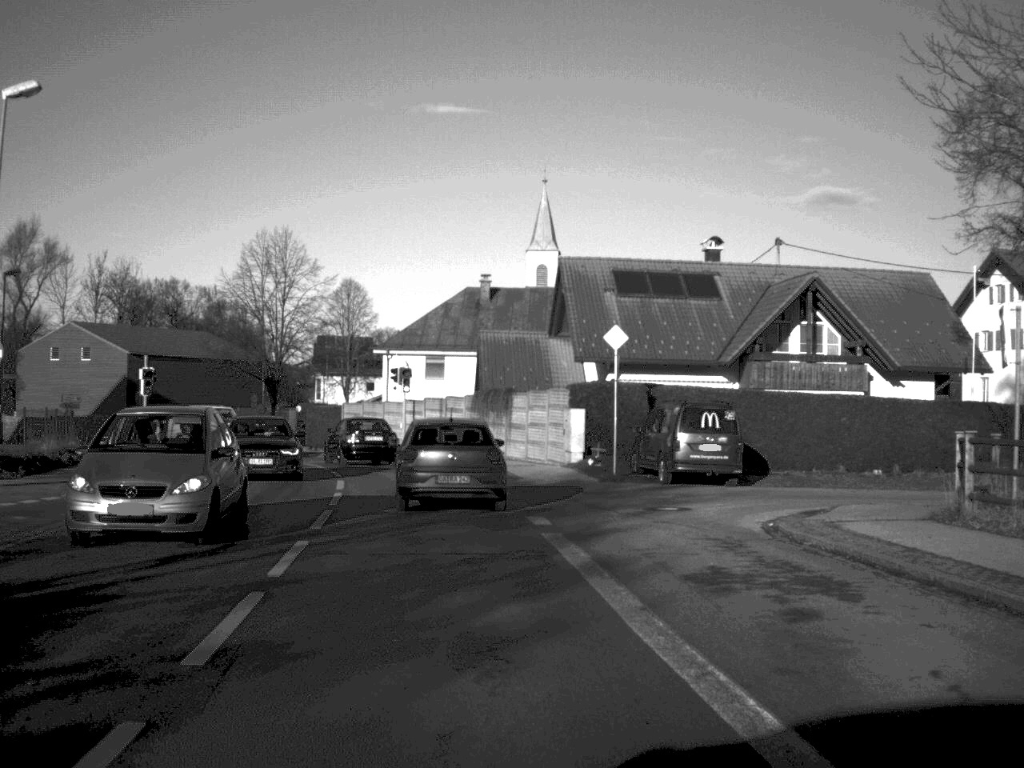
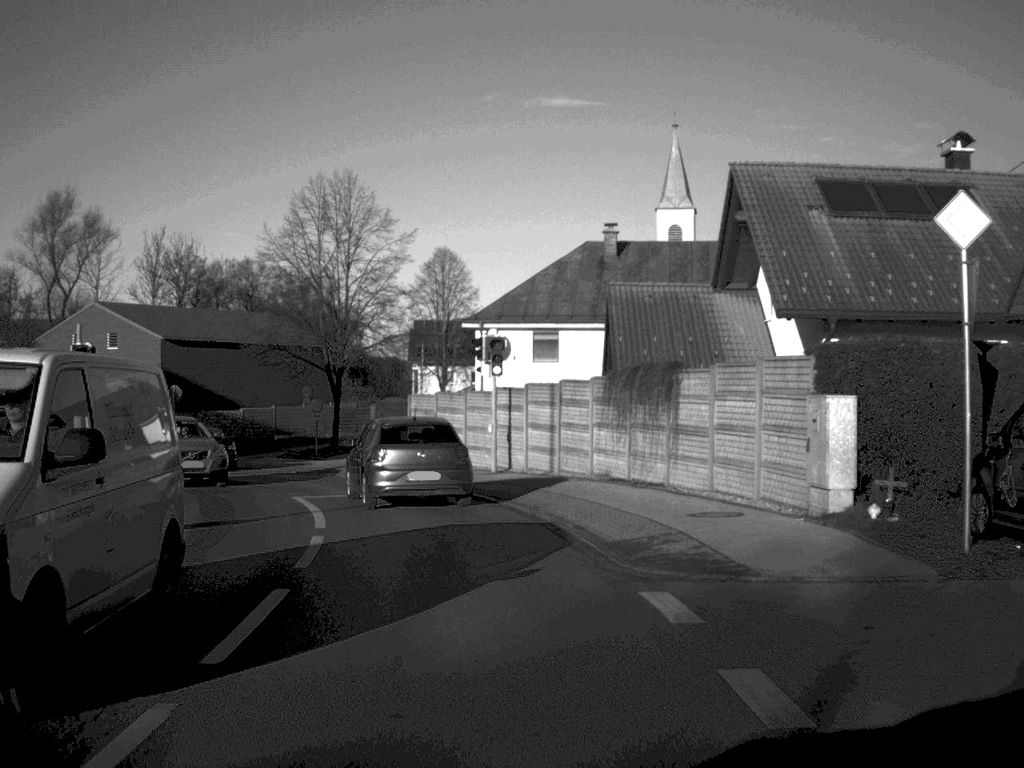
(-0.9, +17.5) m; -5°
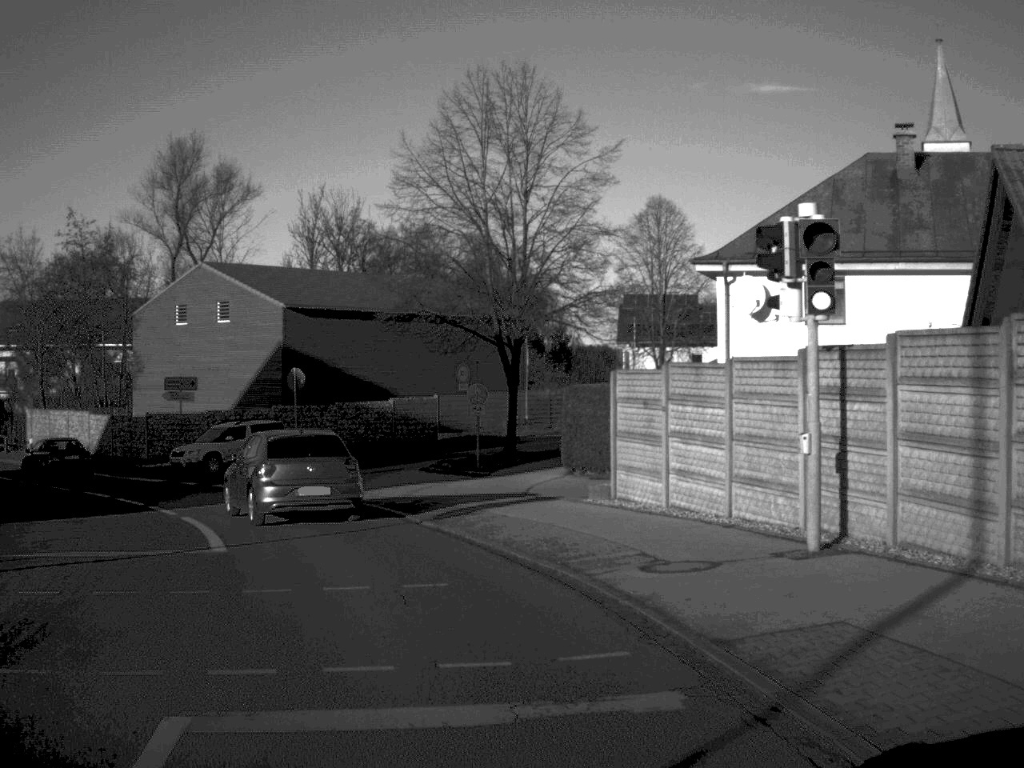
(-1.3, +17.5) m; -10°
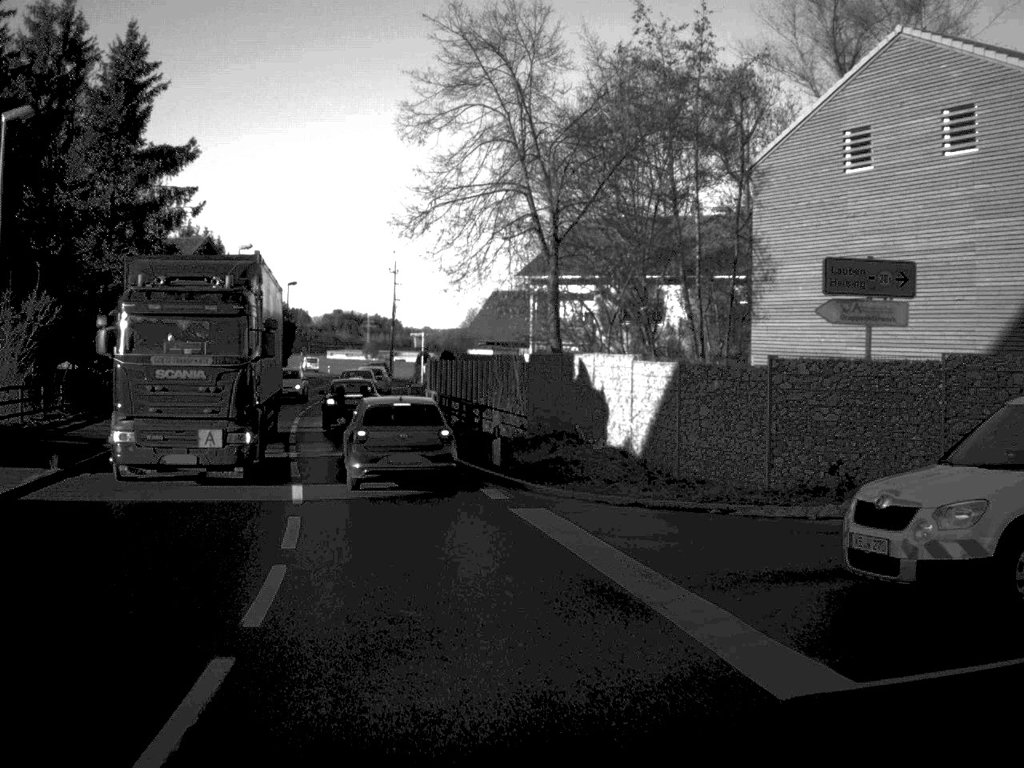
(-8.3, +30.6) m; -29°
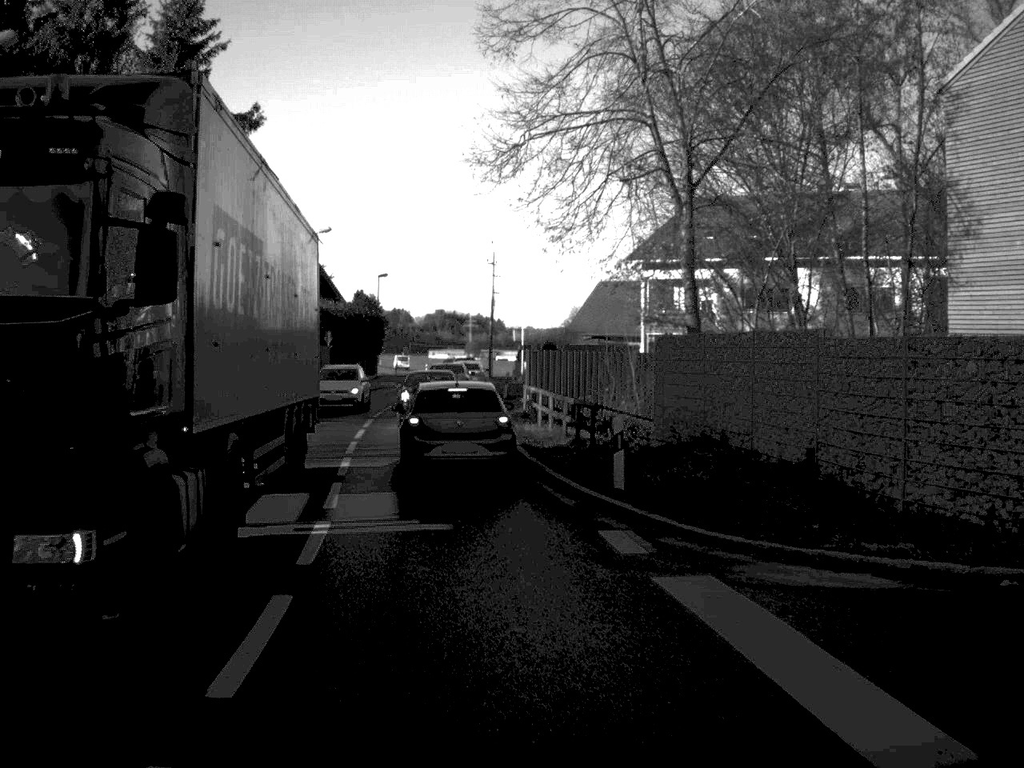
(-0.3, +7.0) m; -5°
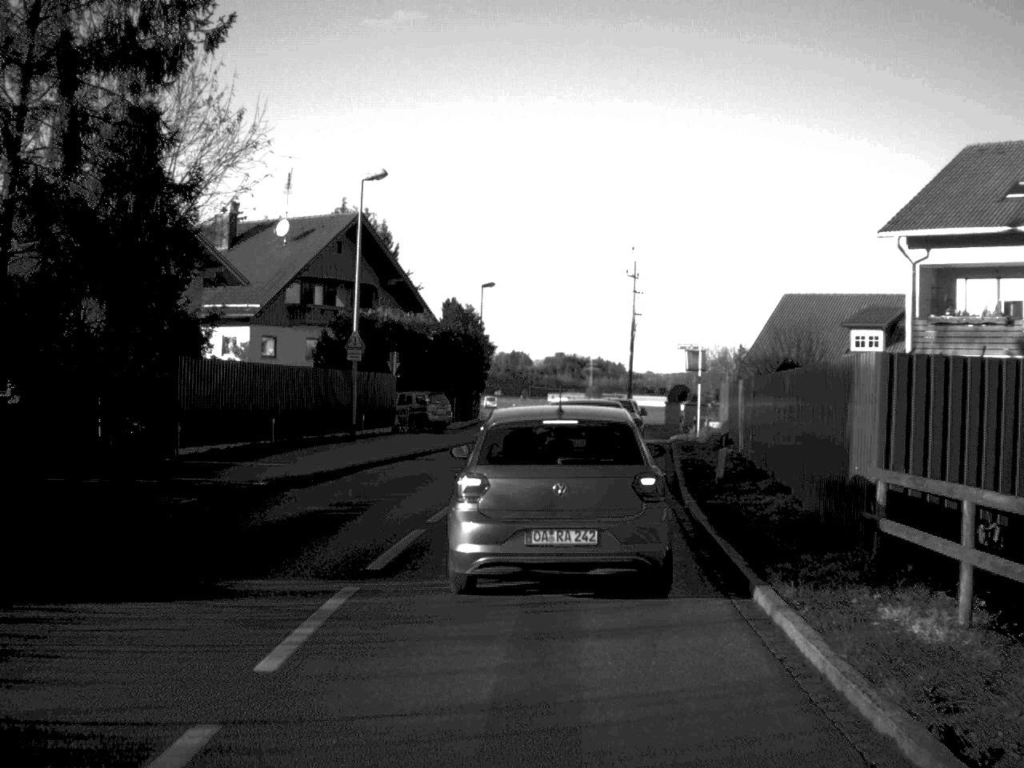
(-1.7, +25.5) m; -5°
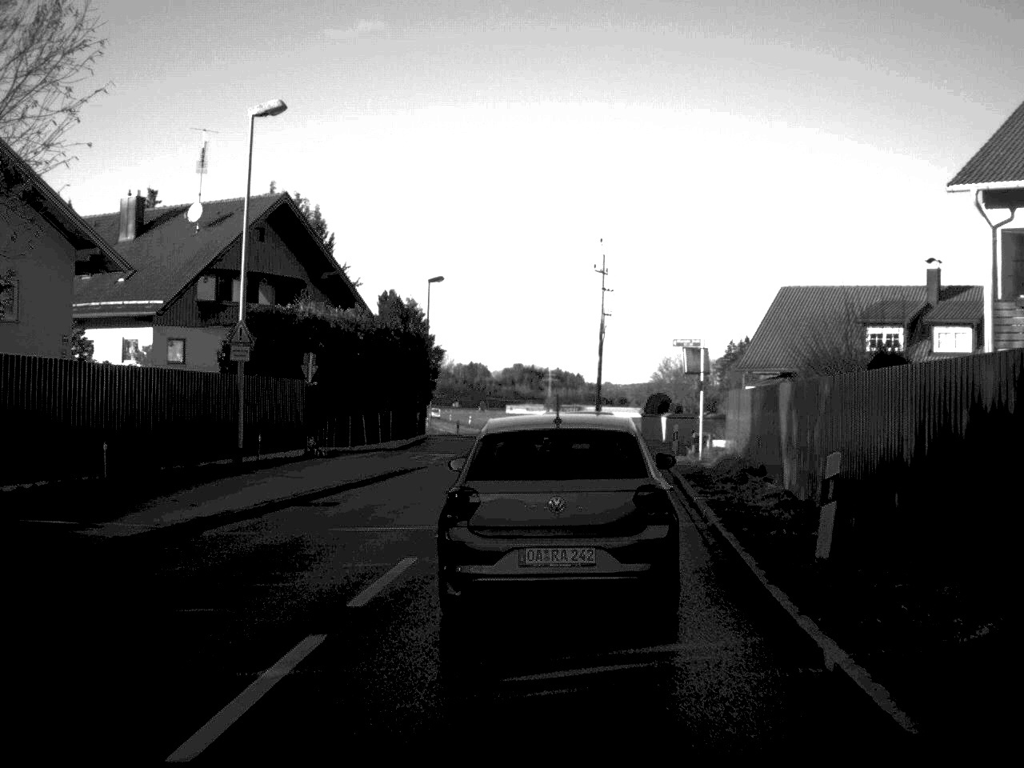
(+0.1, +9.8) m; +2°
